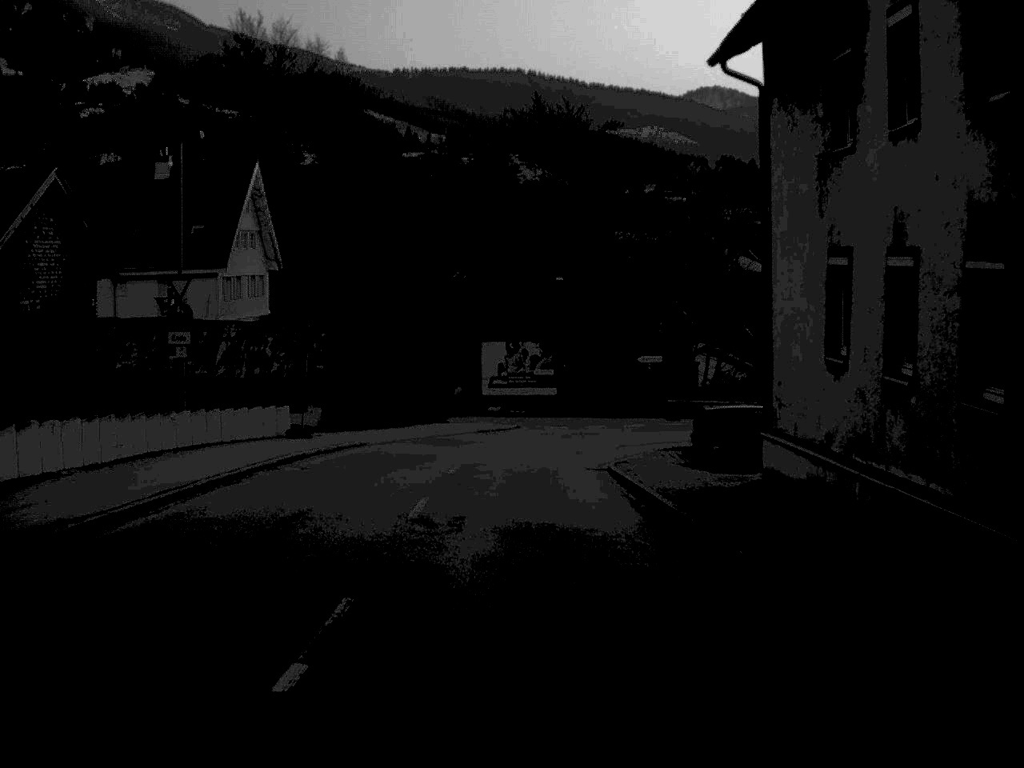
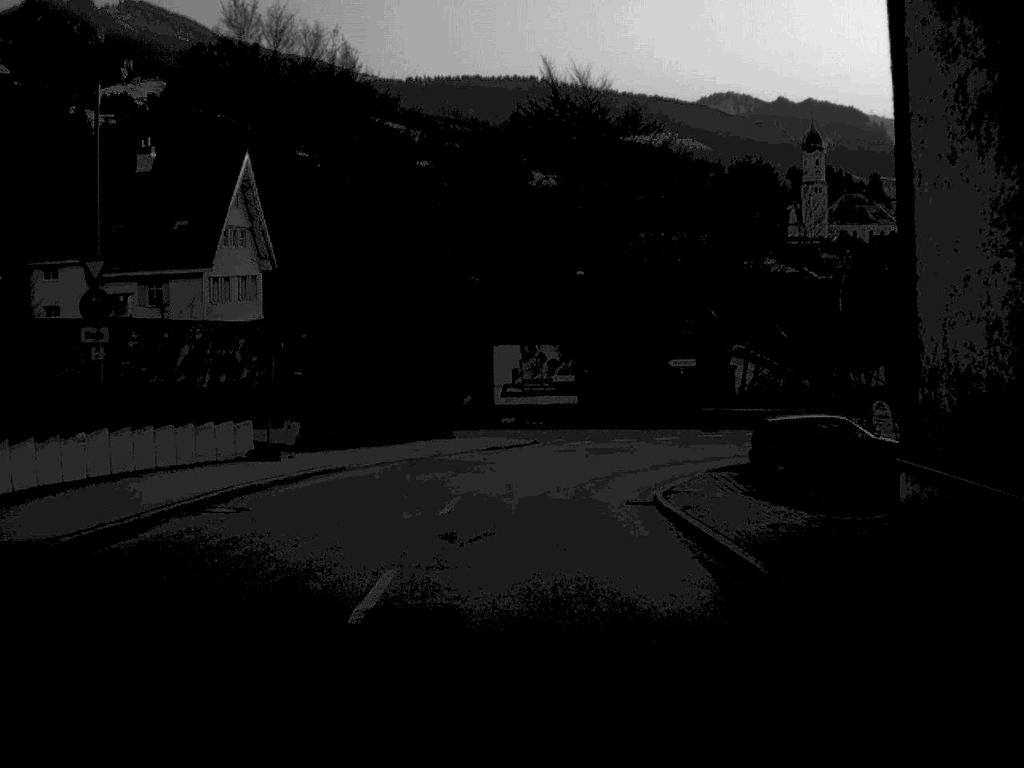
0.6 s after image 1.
(0.0, +6.6) m; -1°
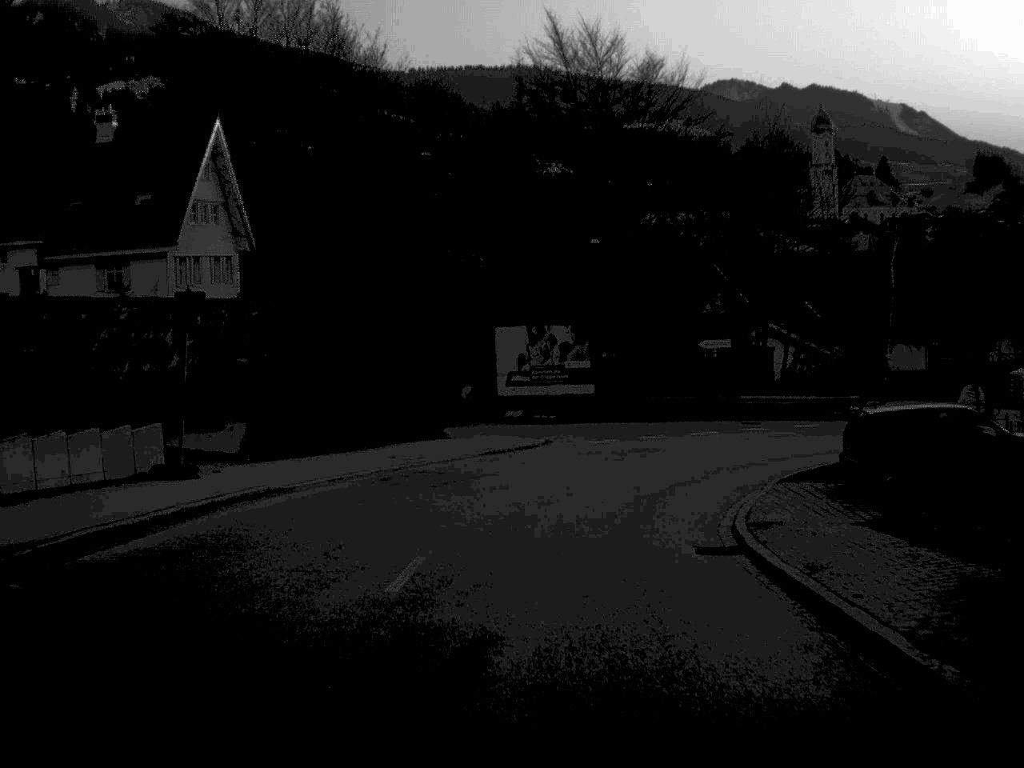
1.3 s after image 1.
(0.0, +7.5) m; 0°
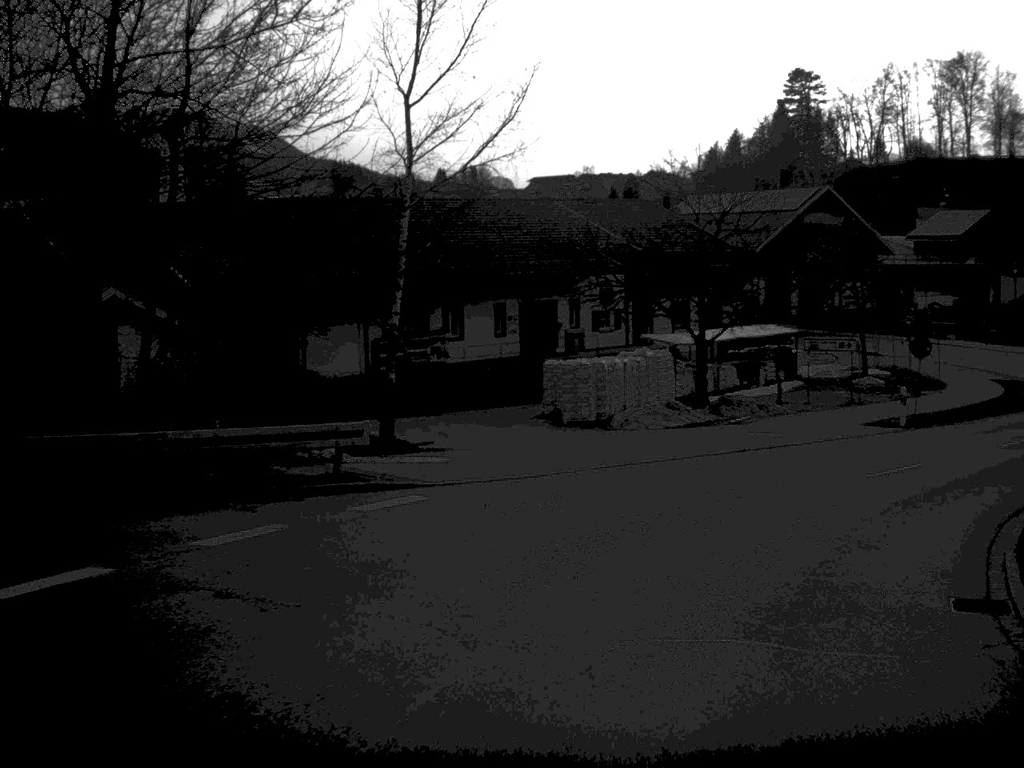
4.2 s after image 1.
(+5.3, +30.2) m; +30°
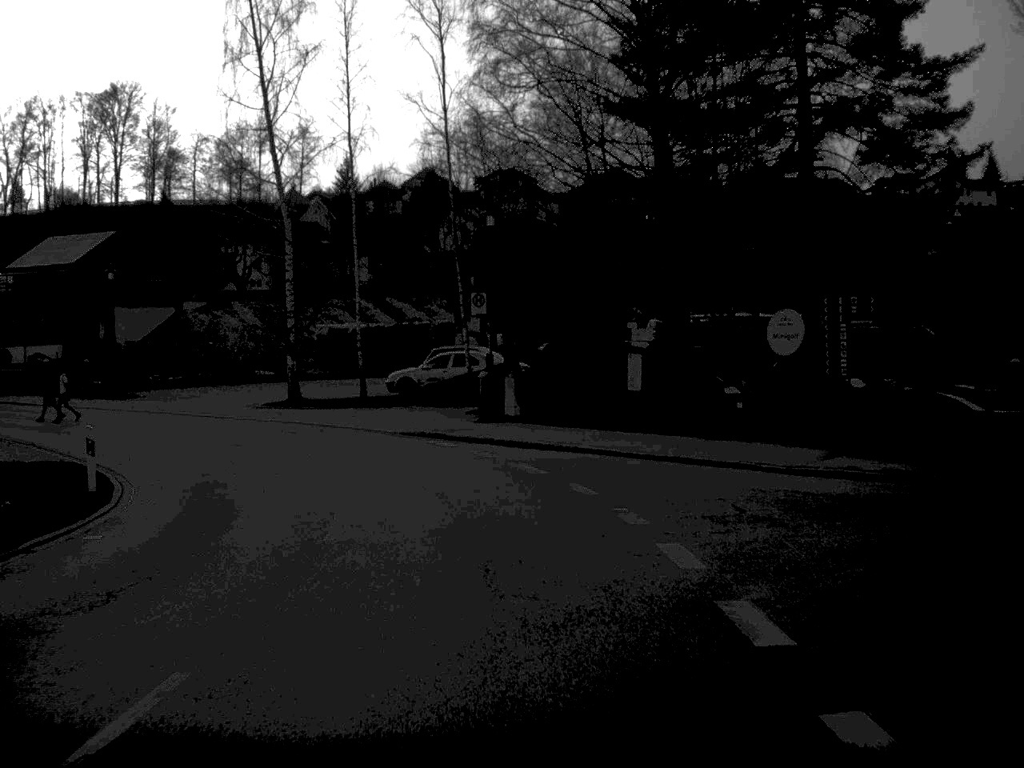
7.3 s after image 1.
(+14.1, +30.4) m; +36°
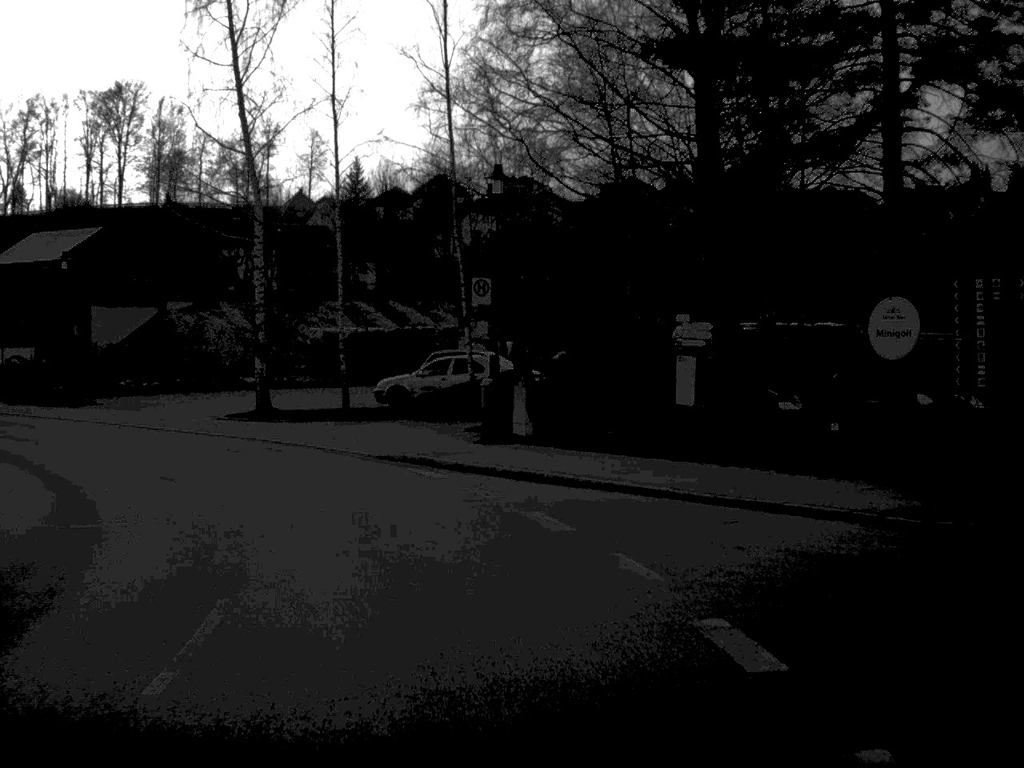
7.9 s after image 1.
(0.0, +6.7) m; -1°
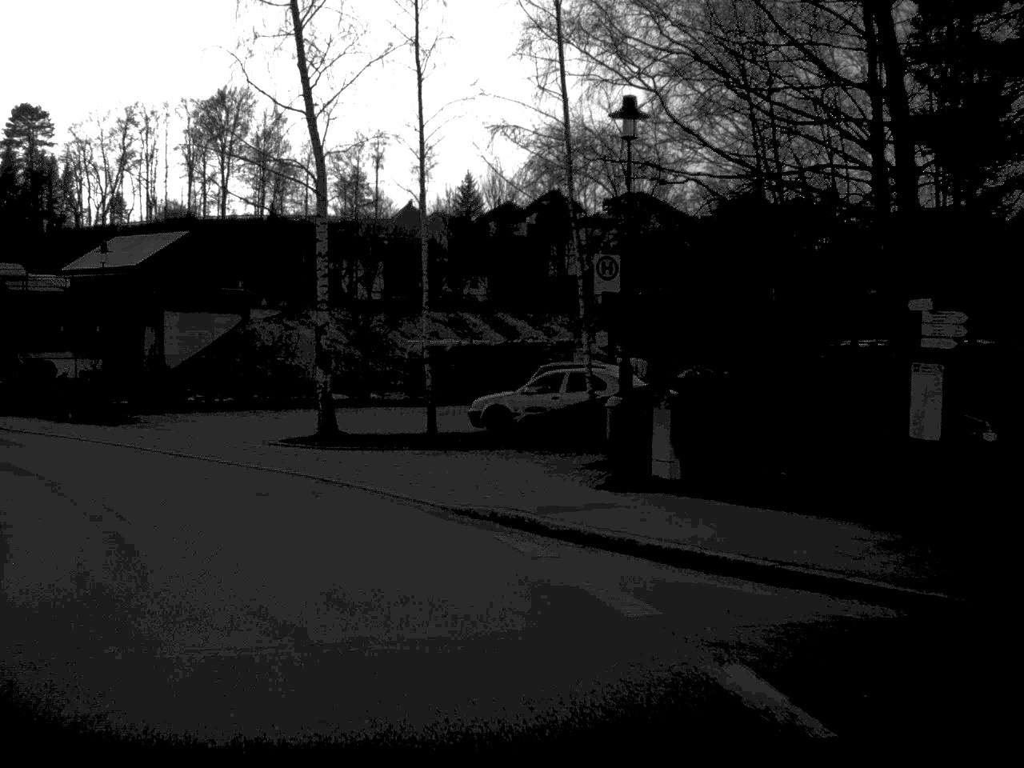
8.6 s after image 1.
(-0.3, +7.2) m; -5°
